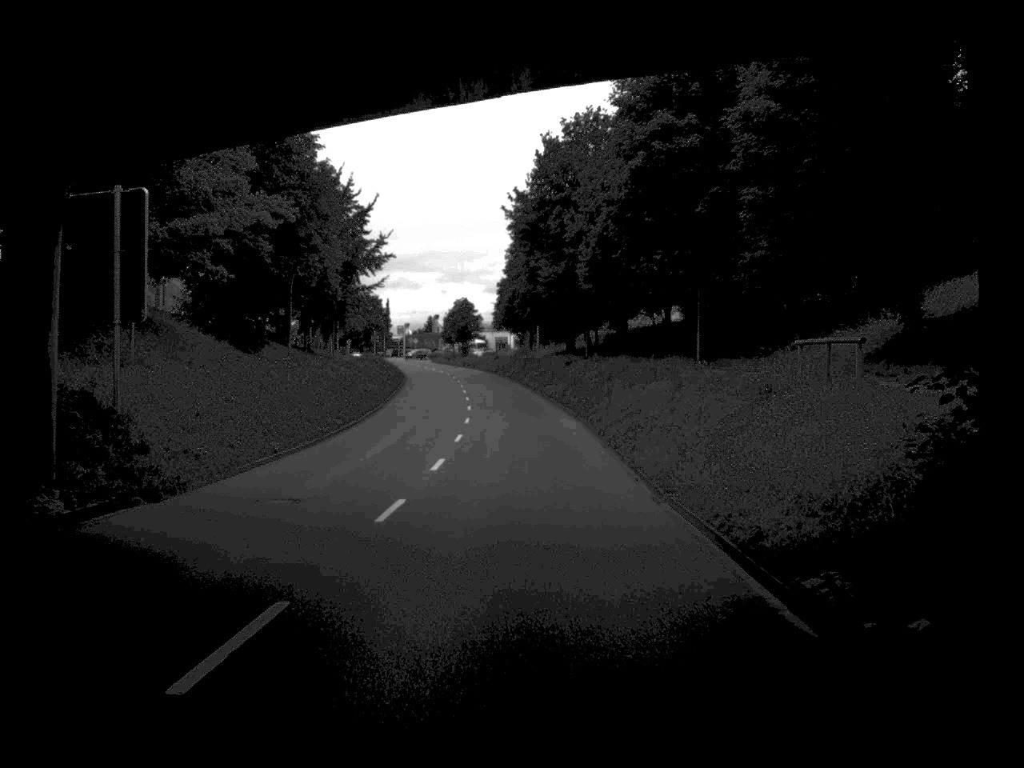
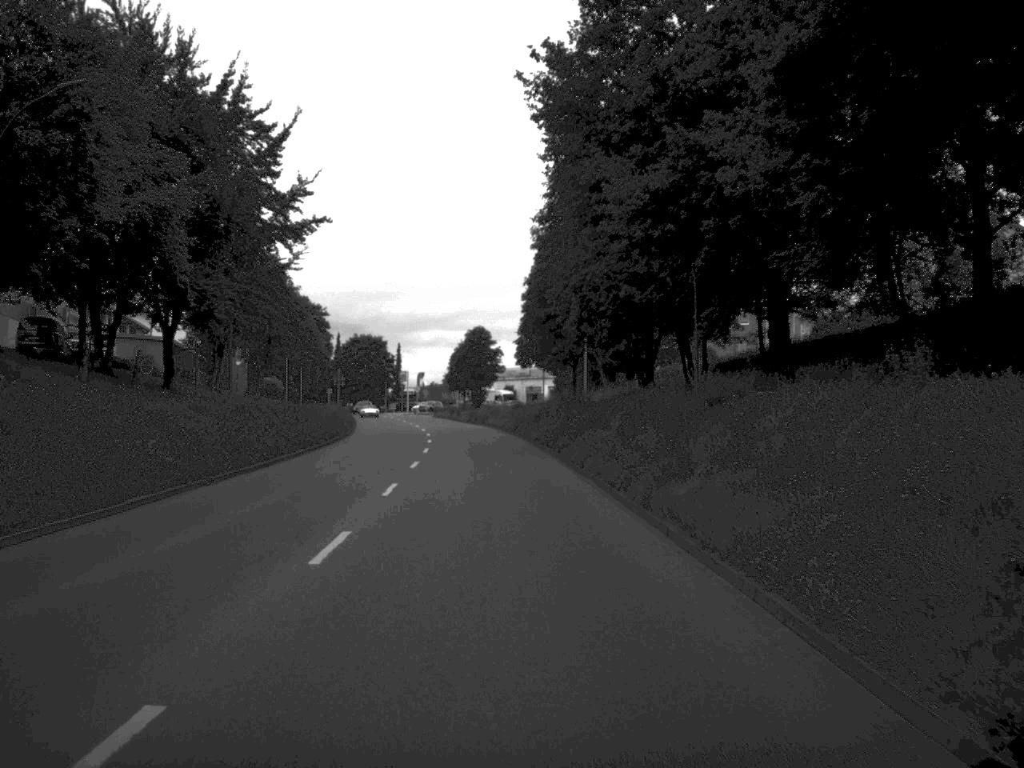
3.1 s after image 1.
(-0.3, +47.5) m; -2°
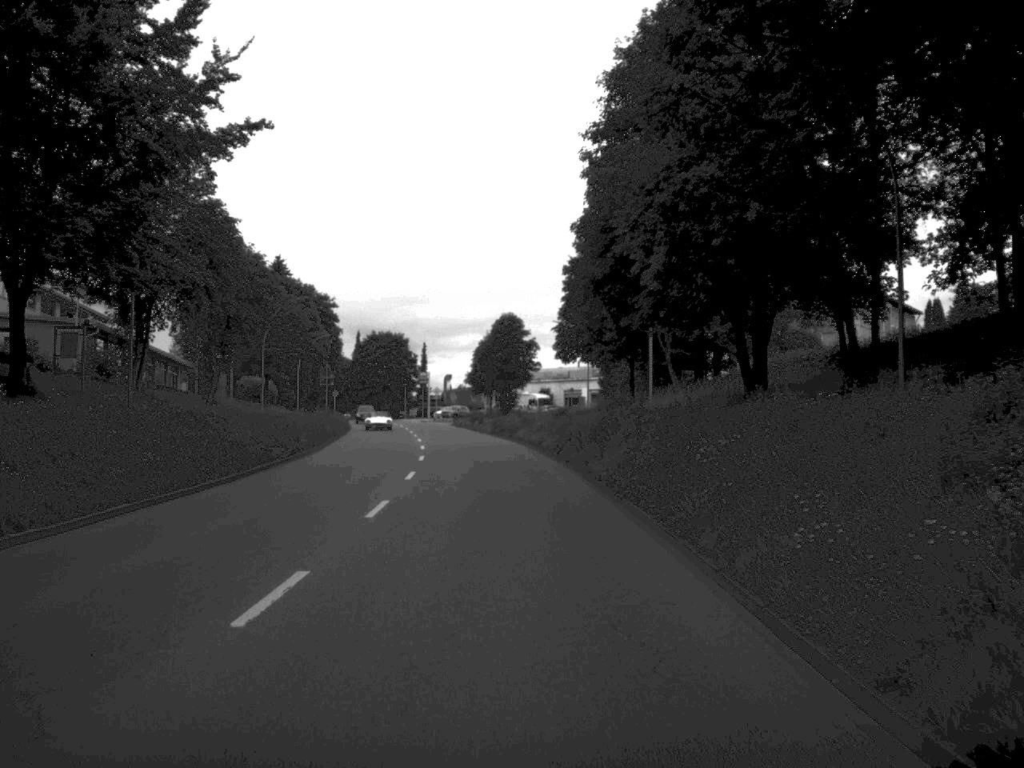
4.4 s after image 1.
(-0.4, +21.1) m; -2°
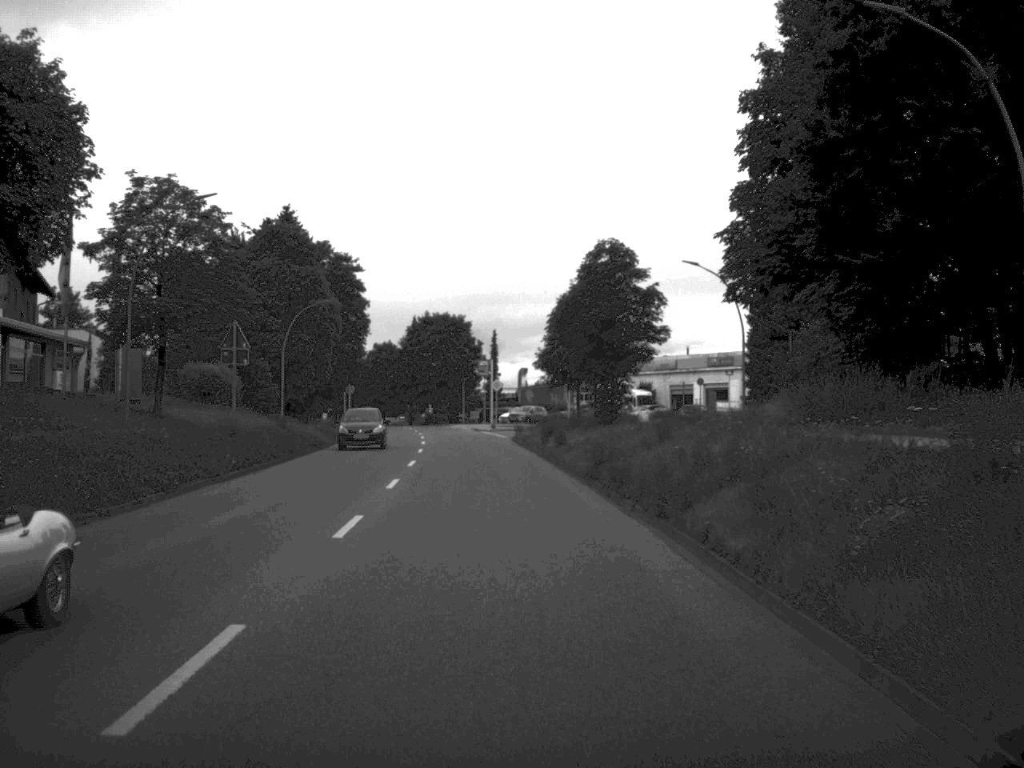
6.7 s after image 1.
(-1.2, +38.6) m; -4°
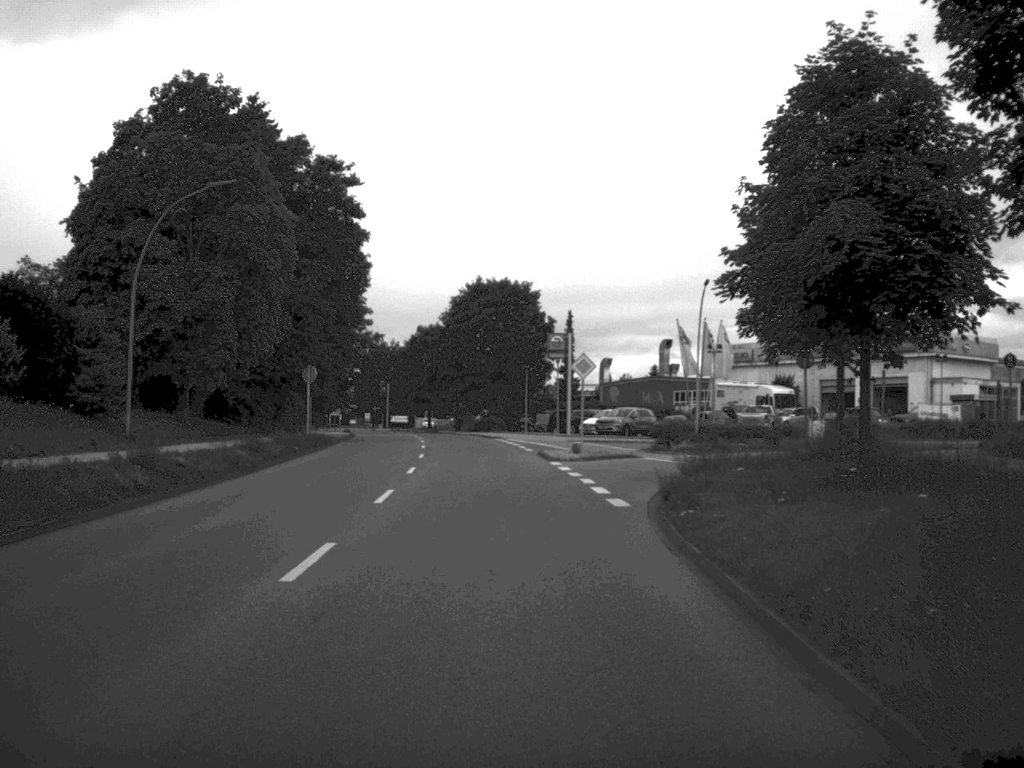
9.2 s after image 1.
(-1.3, +39.2) m; -3°
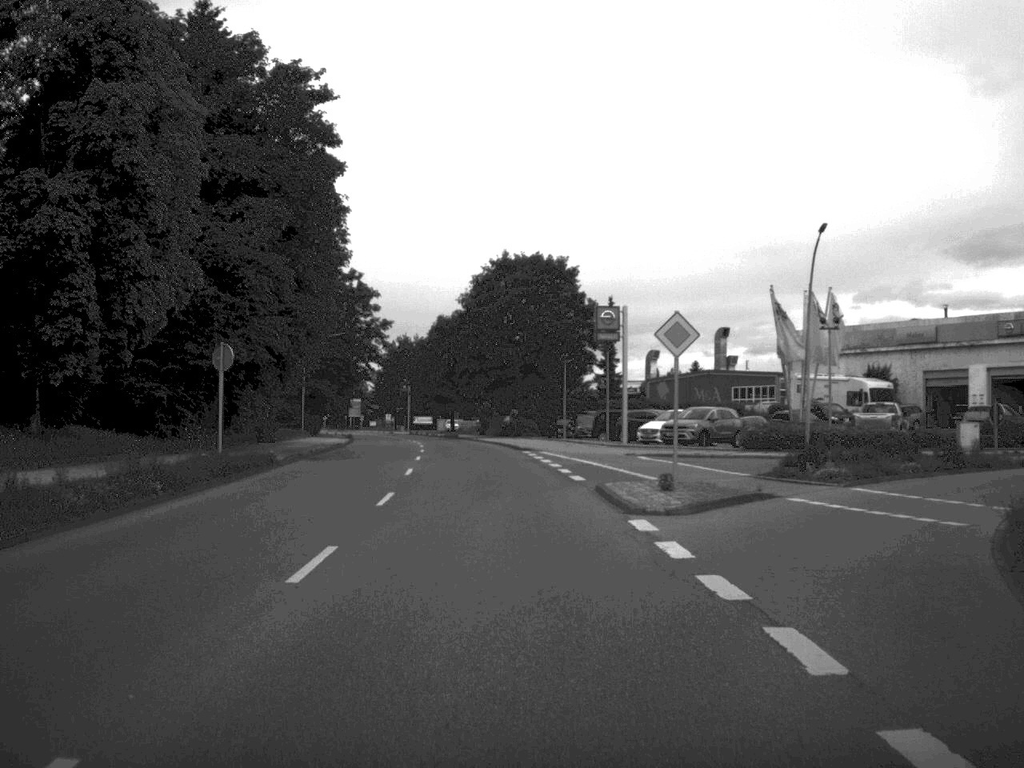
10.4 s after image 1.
(-0.3, +17.6) m; -1°
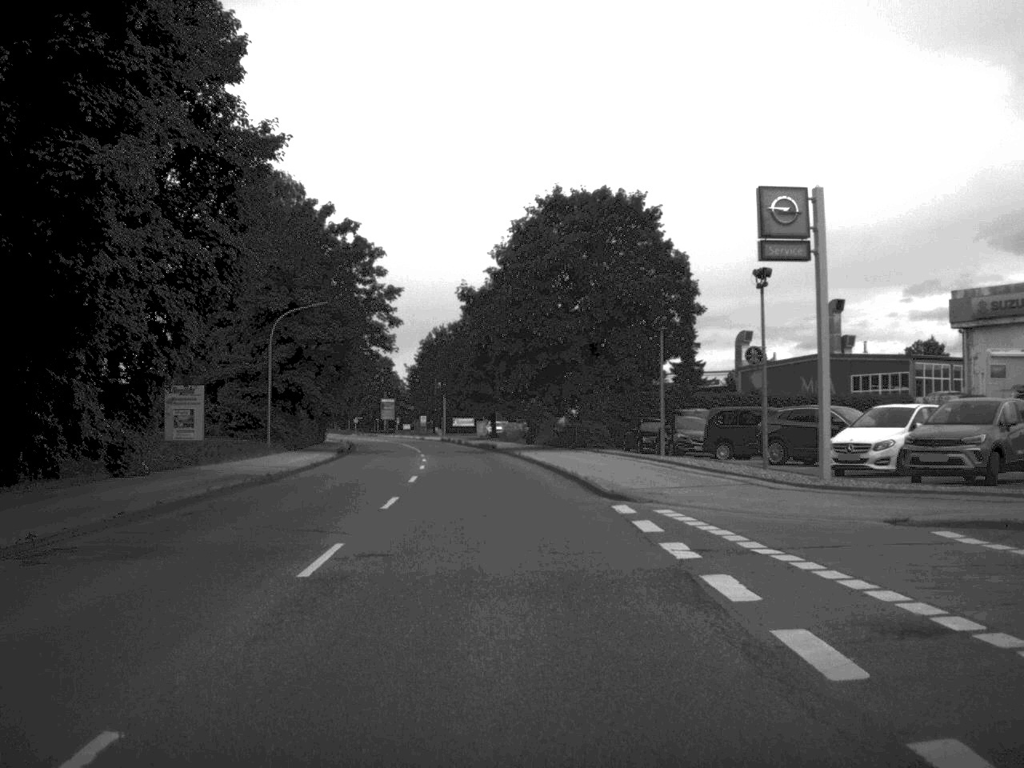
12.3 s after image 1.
(-0.7, +26.0) m; -2°
